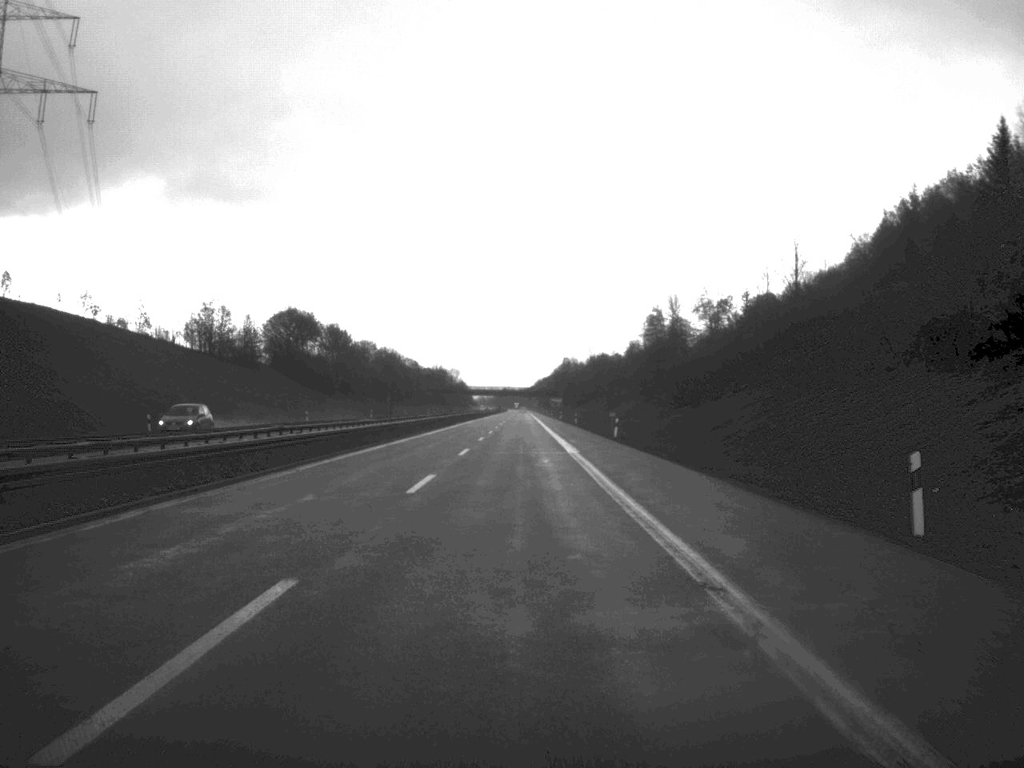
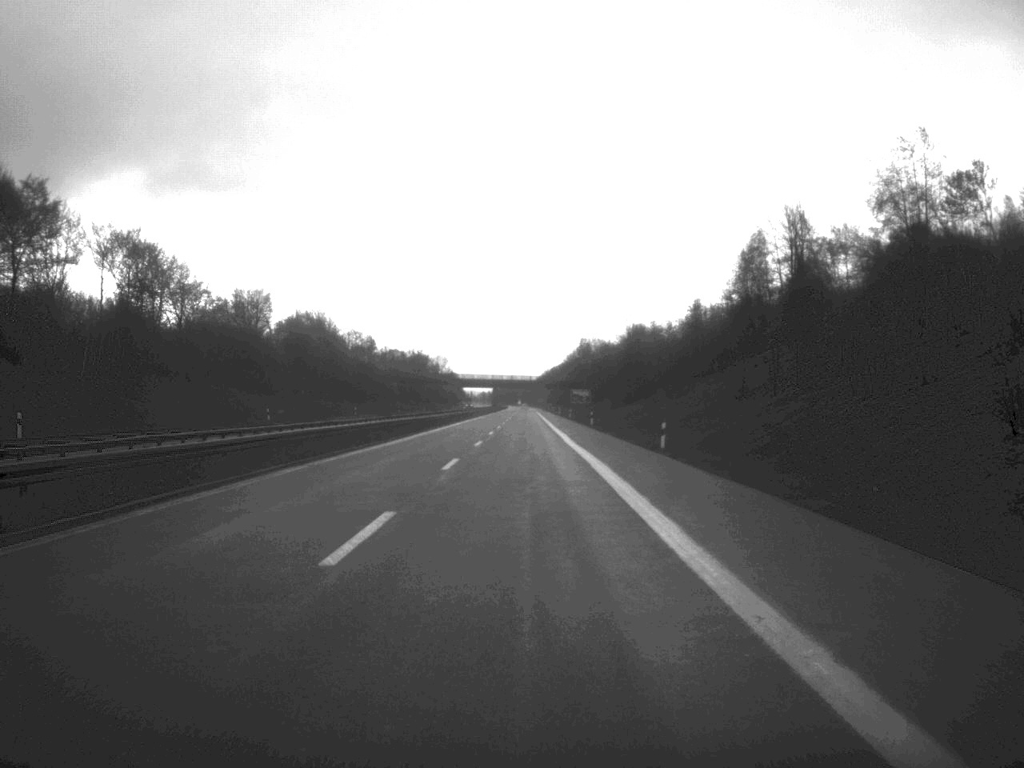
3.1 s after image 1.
(-0.4, +116.9) m; 0°
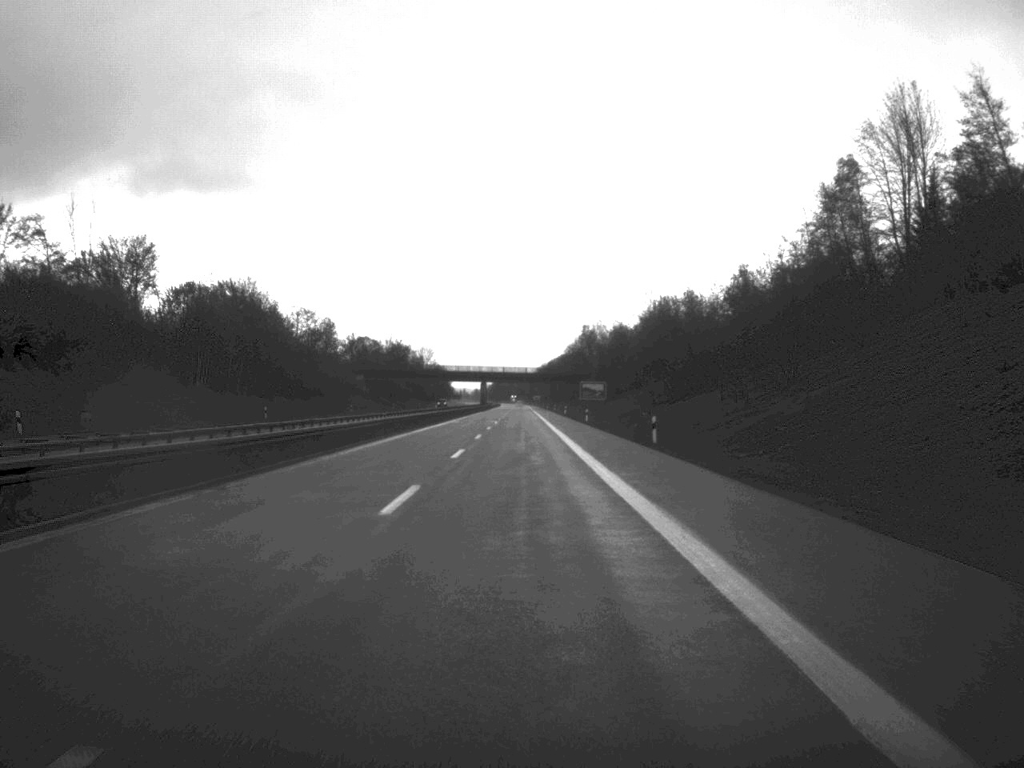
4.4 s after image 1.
(0.0, +48.2) m; 0°
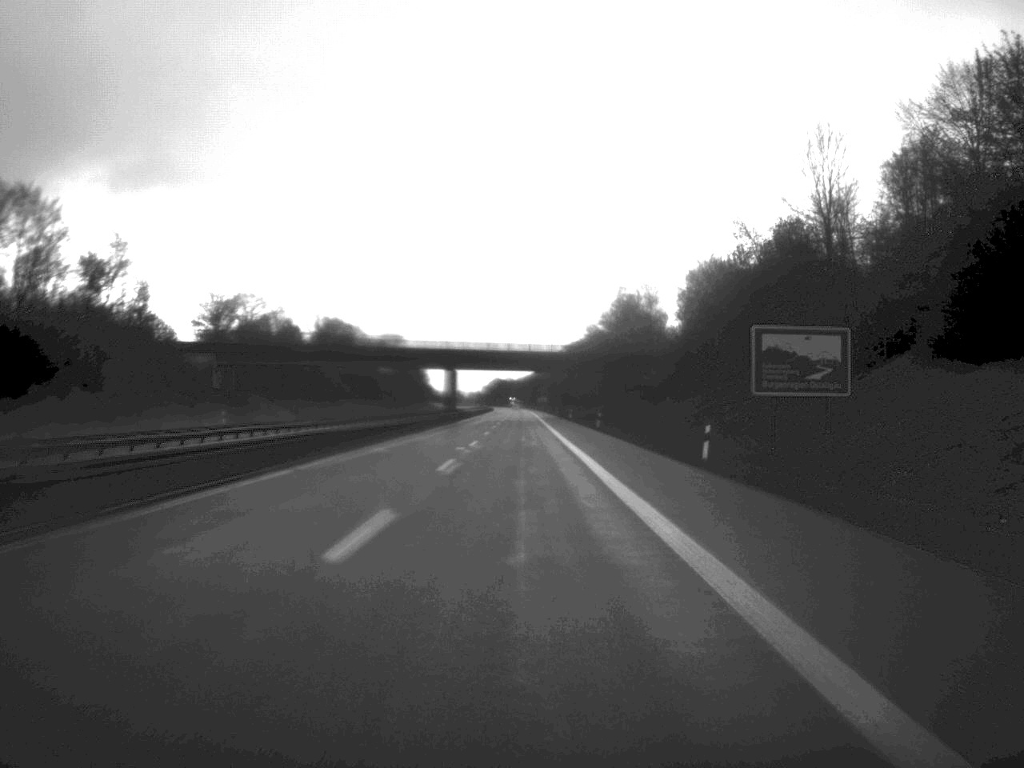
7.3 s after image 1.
(-0.3, +111.1) m; 0°
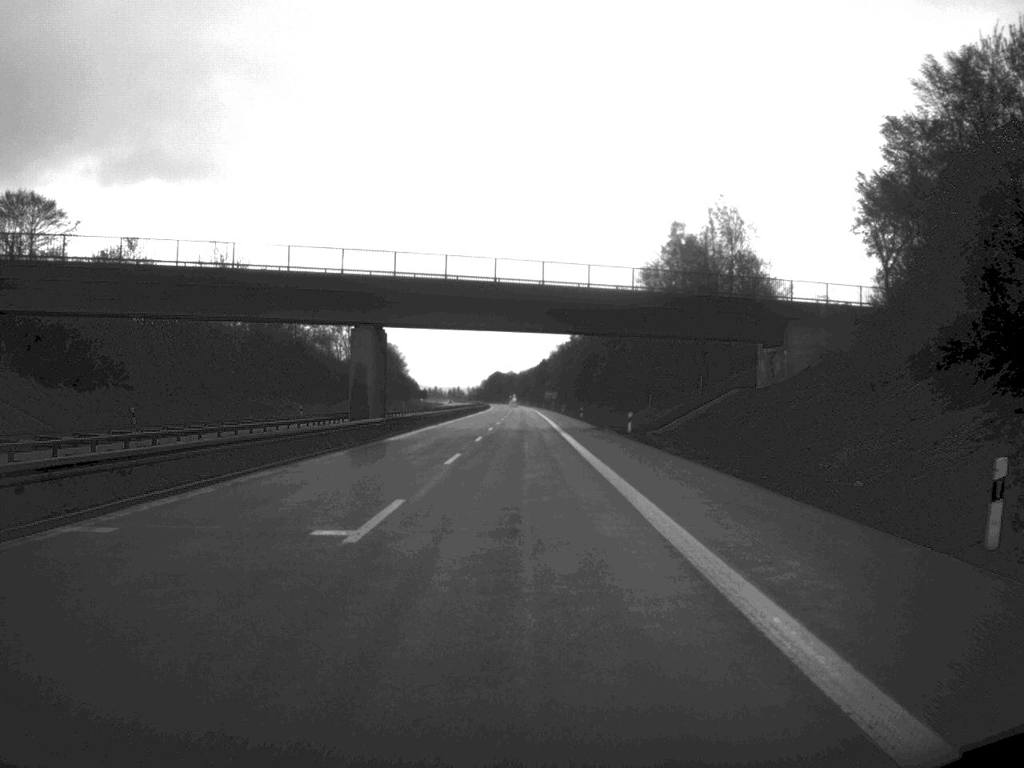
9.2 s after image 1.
(-0.2, +69.8) m; 0°
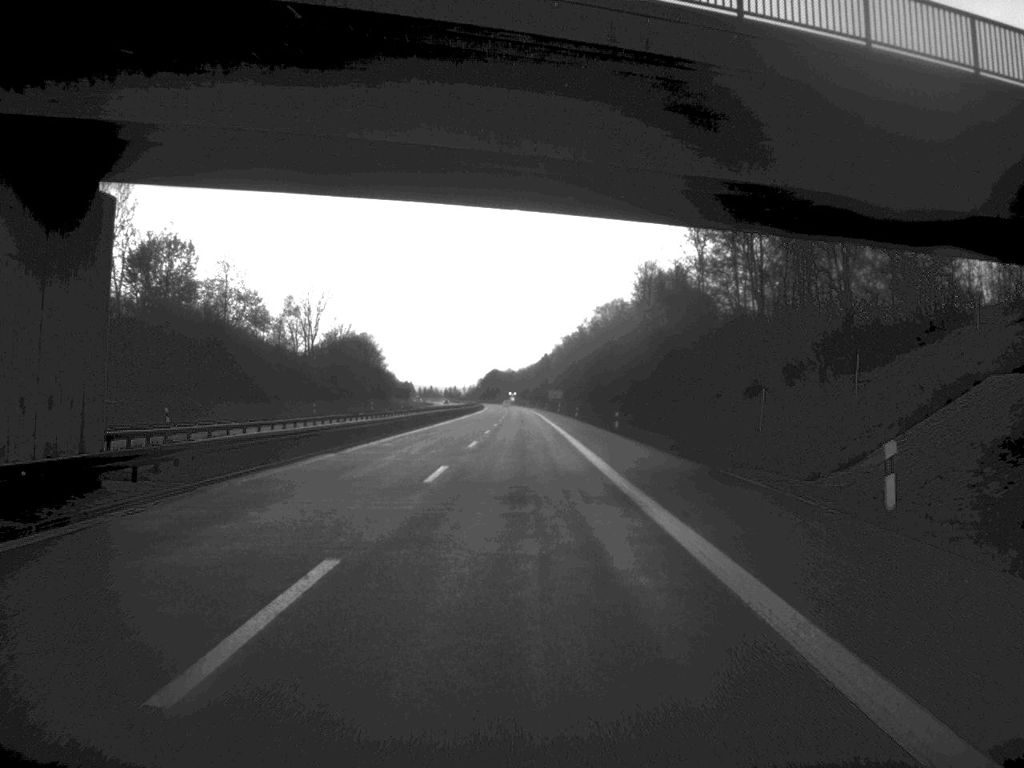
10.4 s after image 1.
(0.0, +42.4) m; 0°
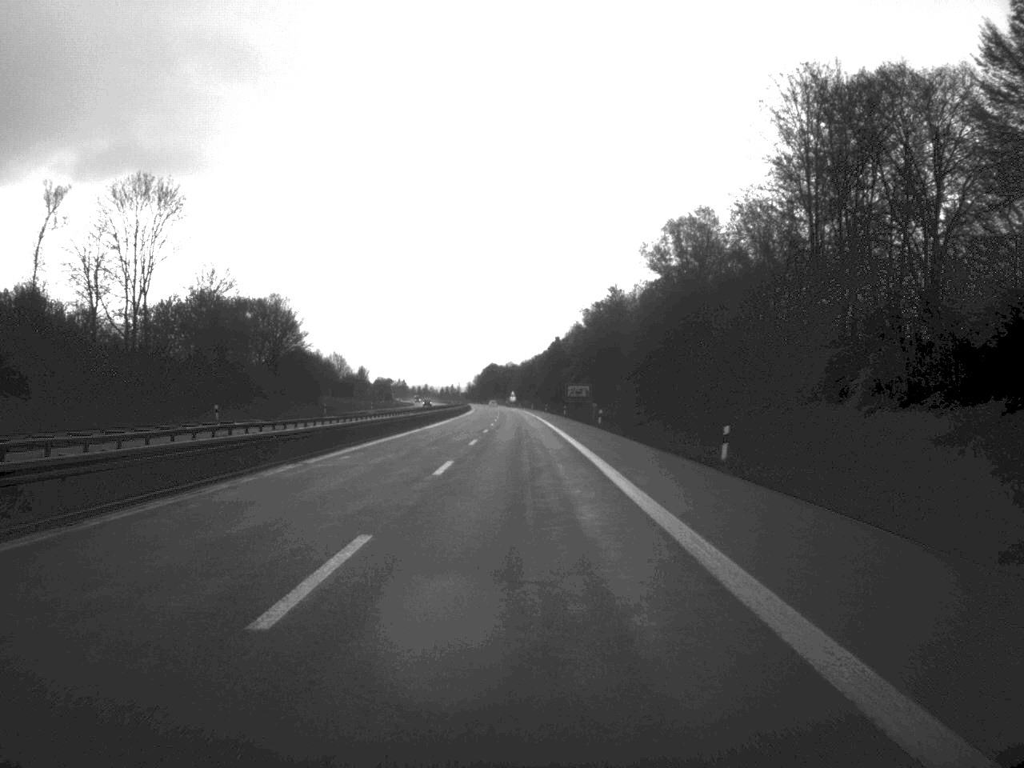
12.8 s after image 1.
(-0.1, +86.2) m; 0°
